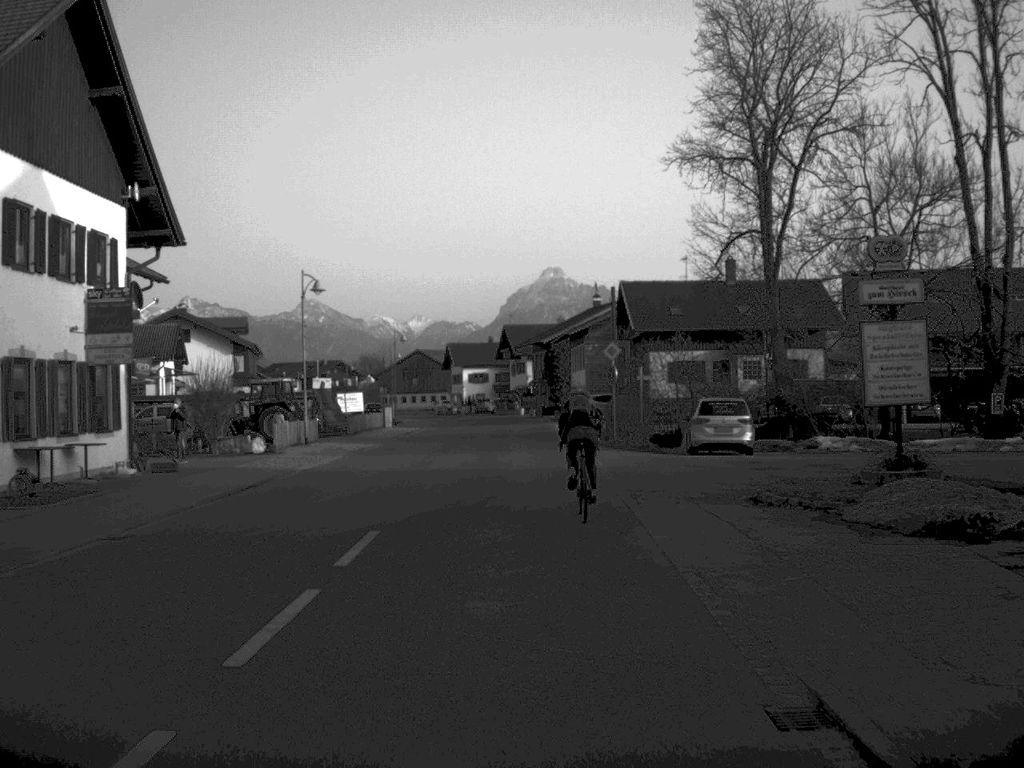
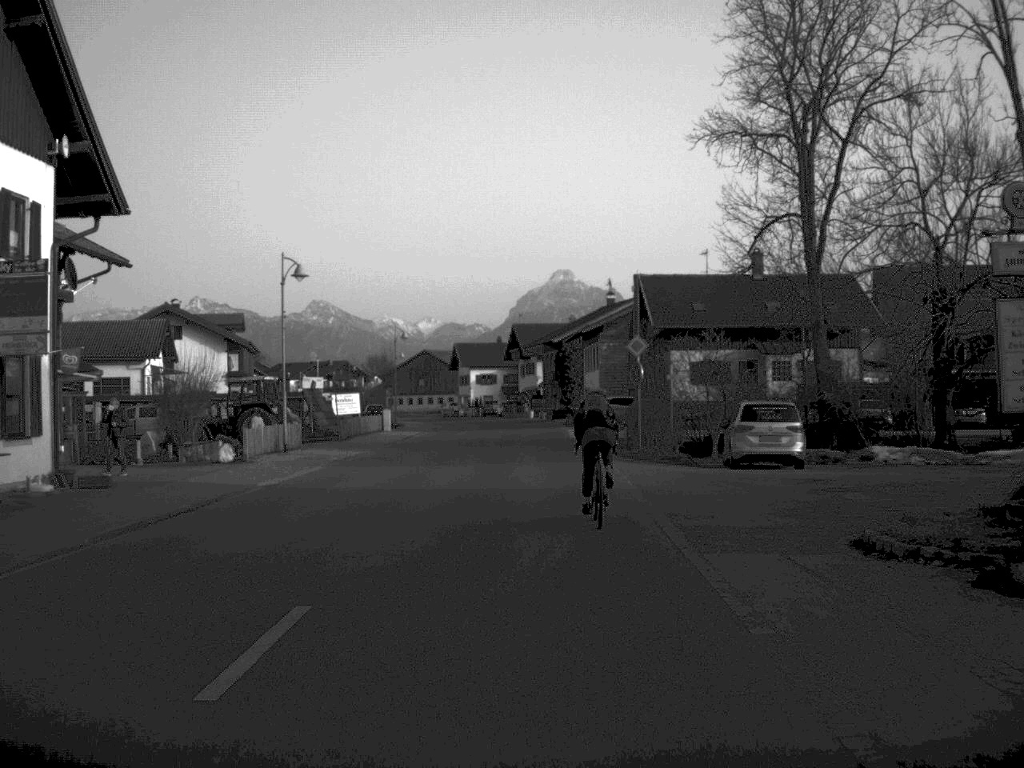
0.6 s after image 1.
(0.0, +5.4) m; 0°
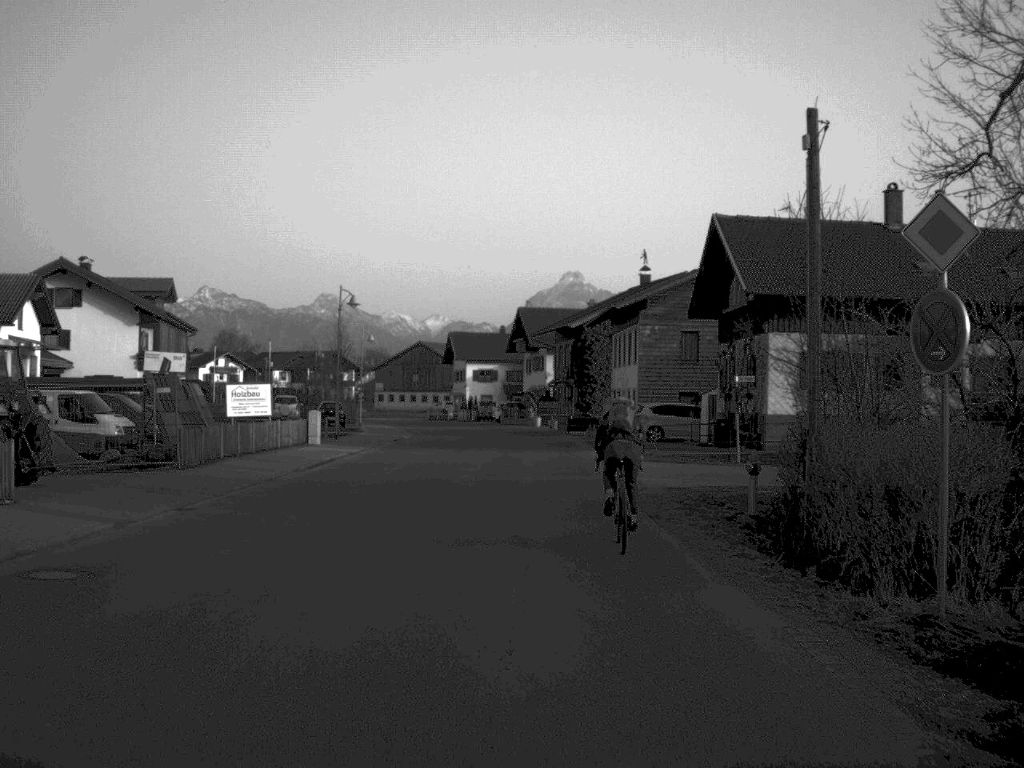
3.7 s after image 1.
(+0.1, +24.1) m; 0°
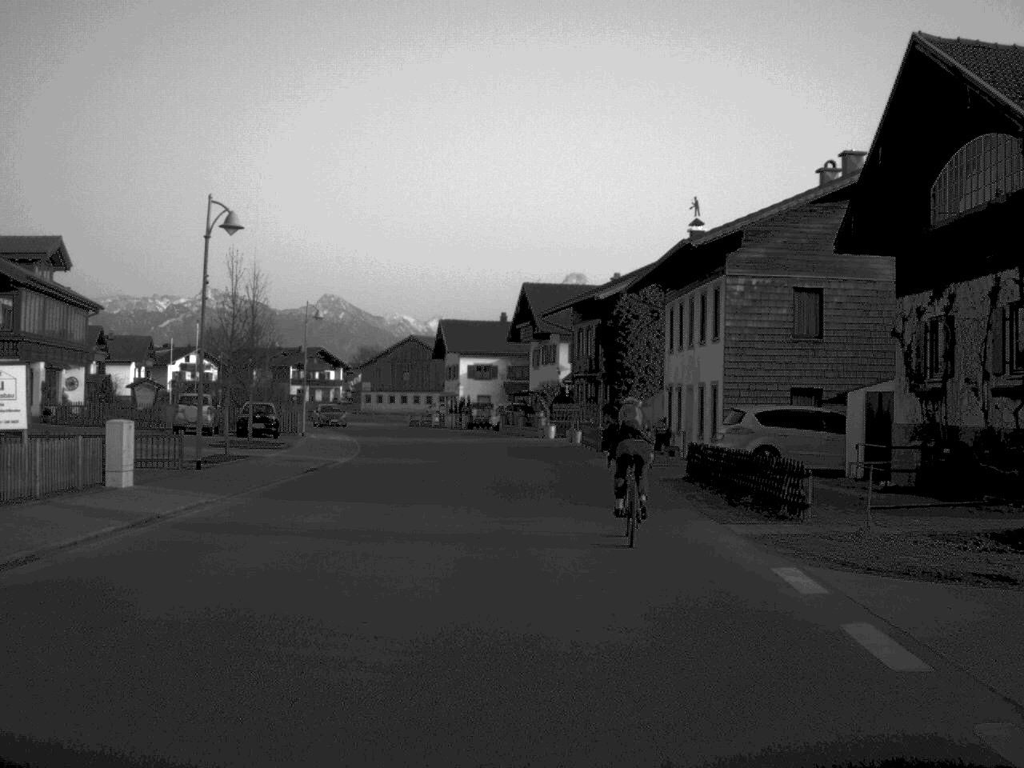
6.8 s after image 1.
(-0.2, +22.0) m; 0°
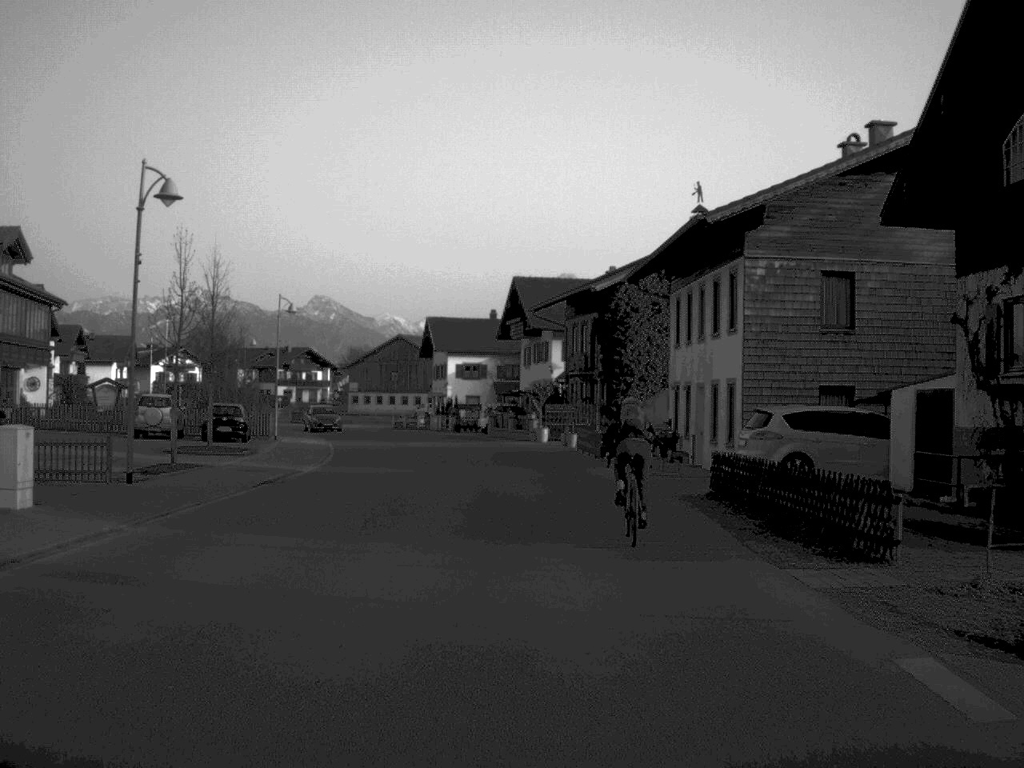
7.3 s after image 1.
(0.0, +4.3) m; 0°
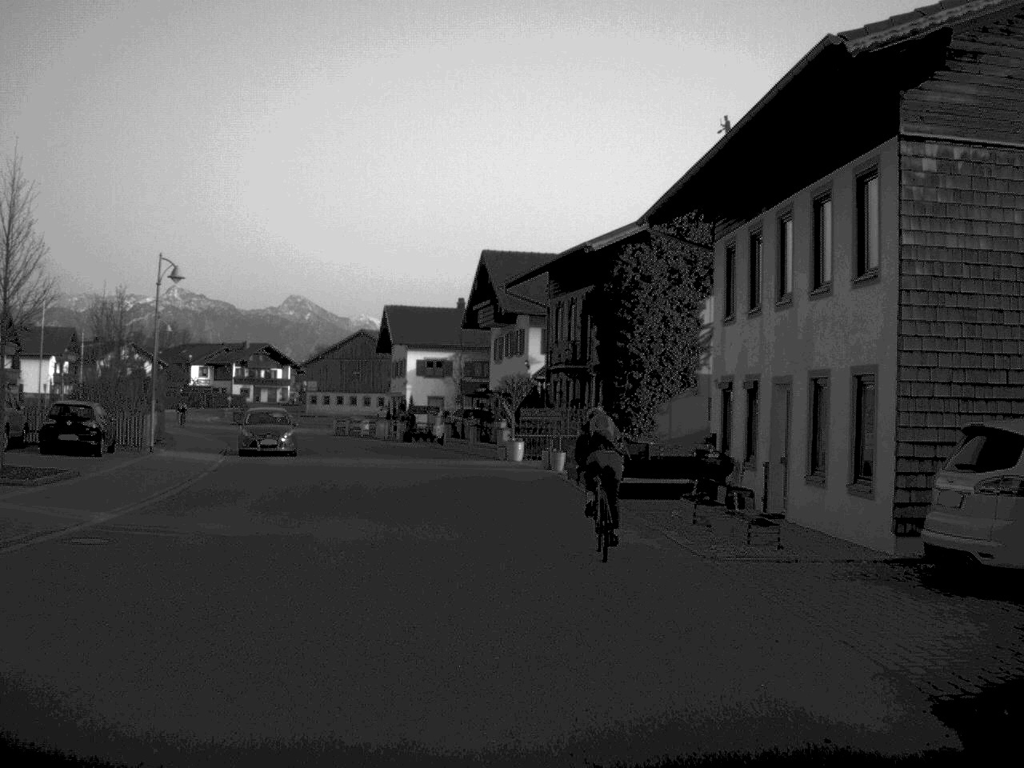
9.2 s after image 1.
(+0.2, +14.1) m; +1°
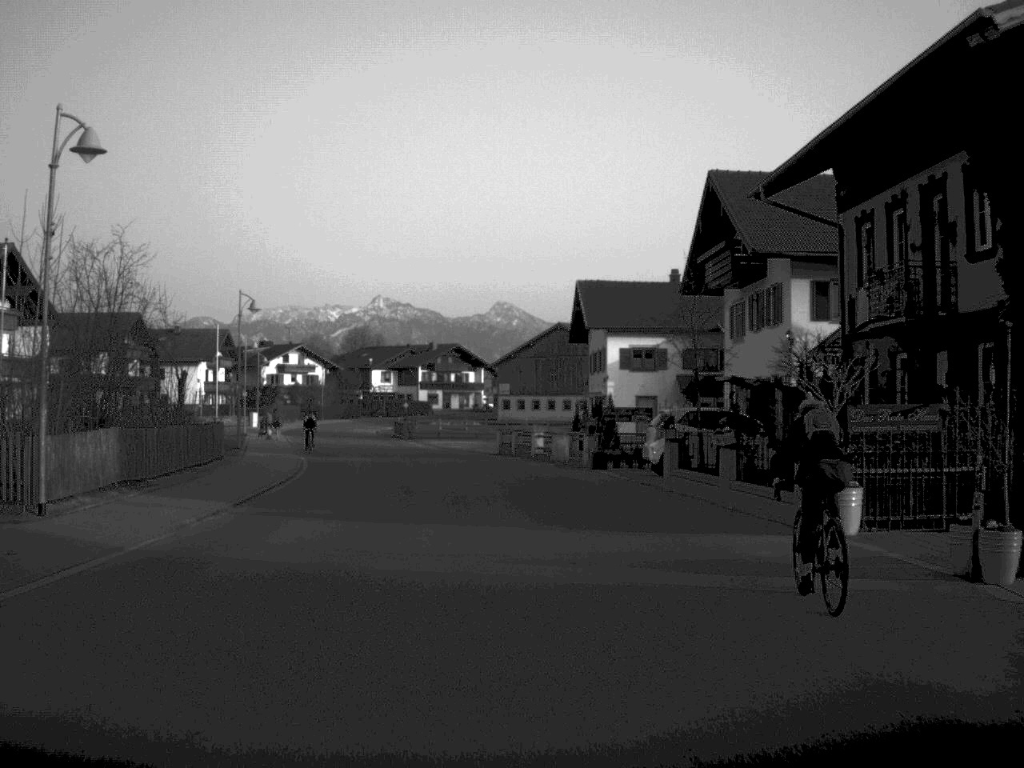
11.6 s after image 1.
(-1.3, +20.9) m; -9°
